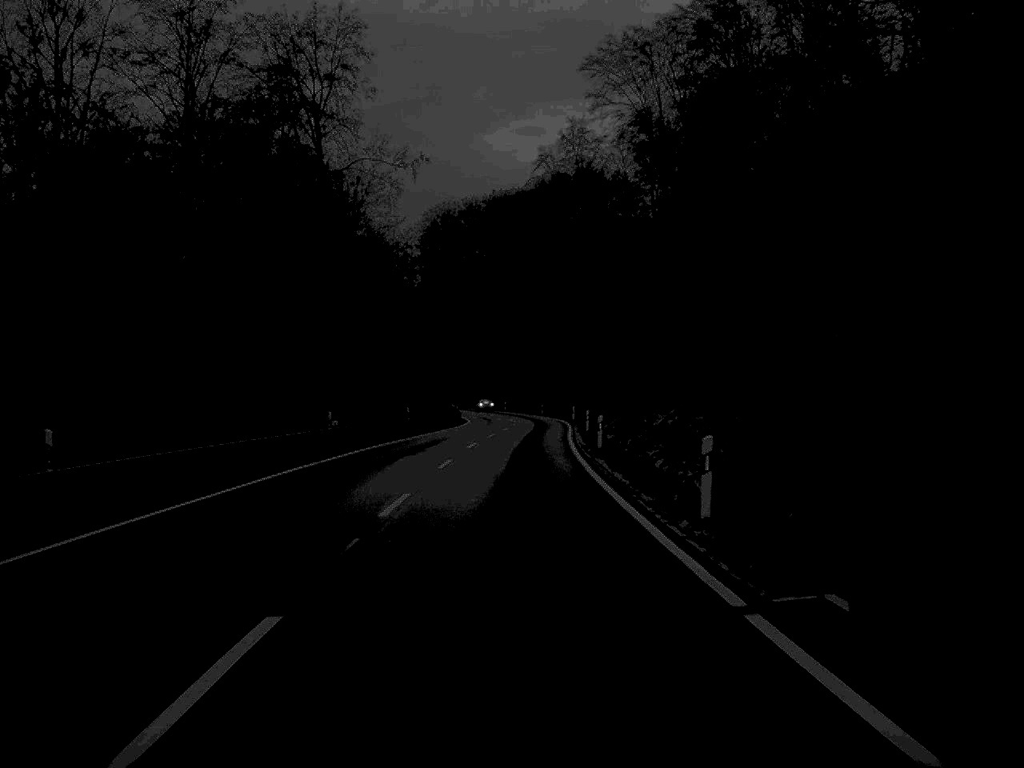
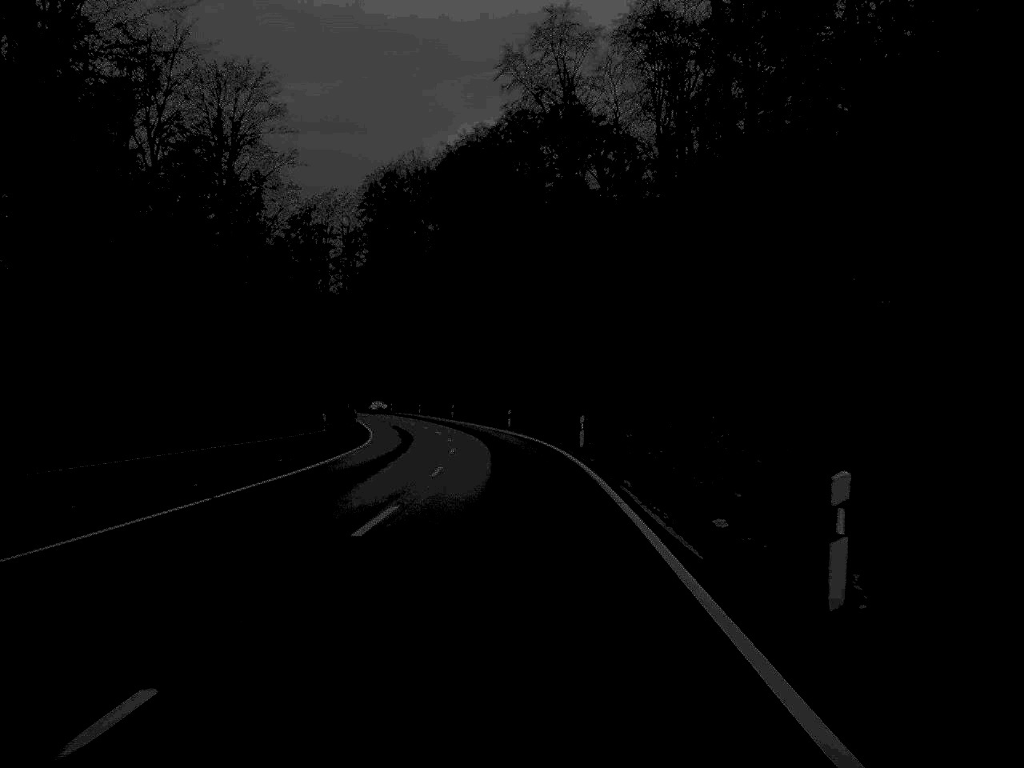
(+0.5, +50.1) m; +2°
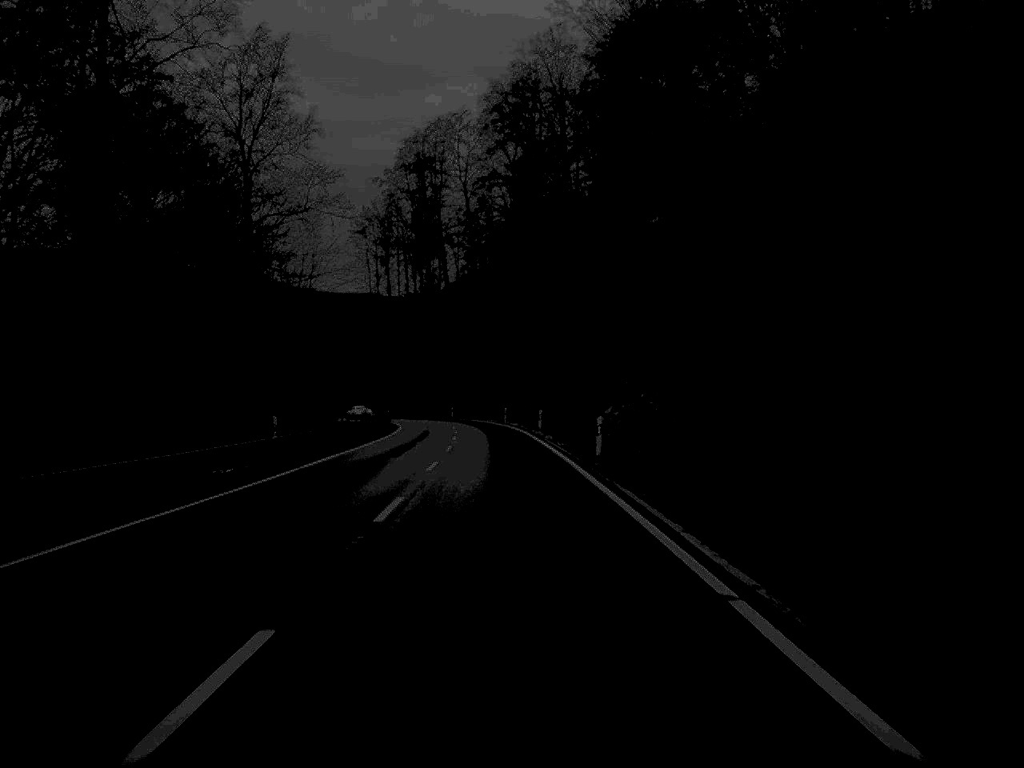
(-3.7, +69.9) m; -8°
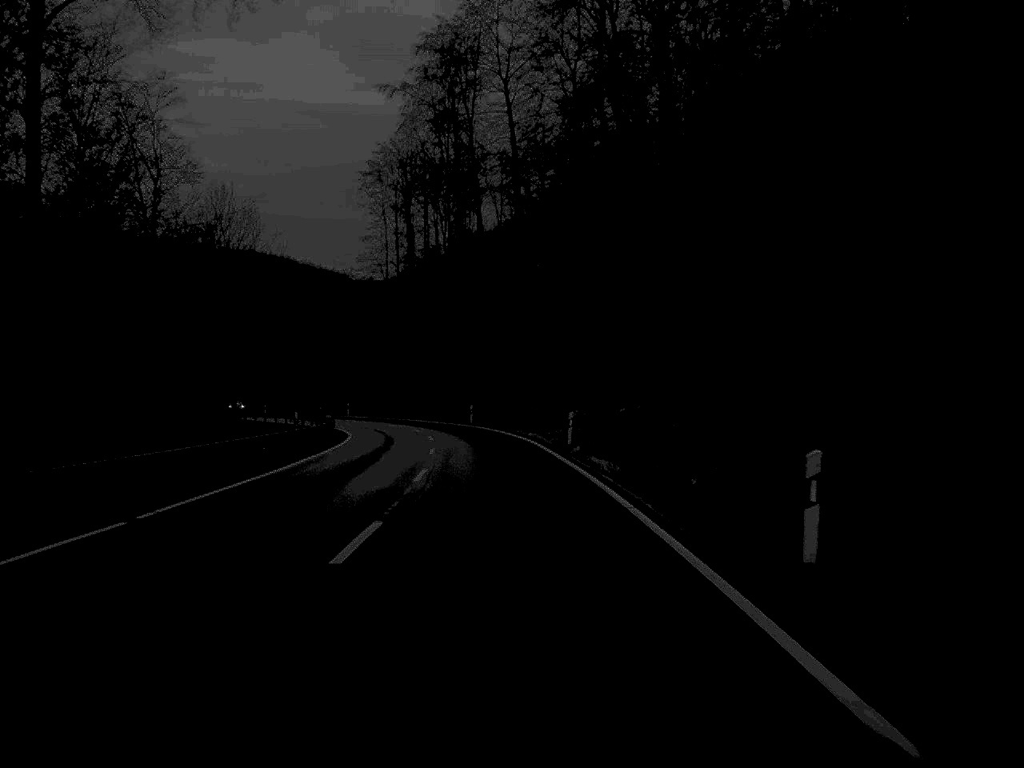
(-1.2, +52.4) m; -2°
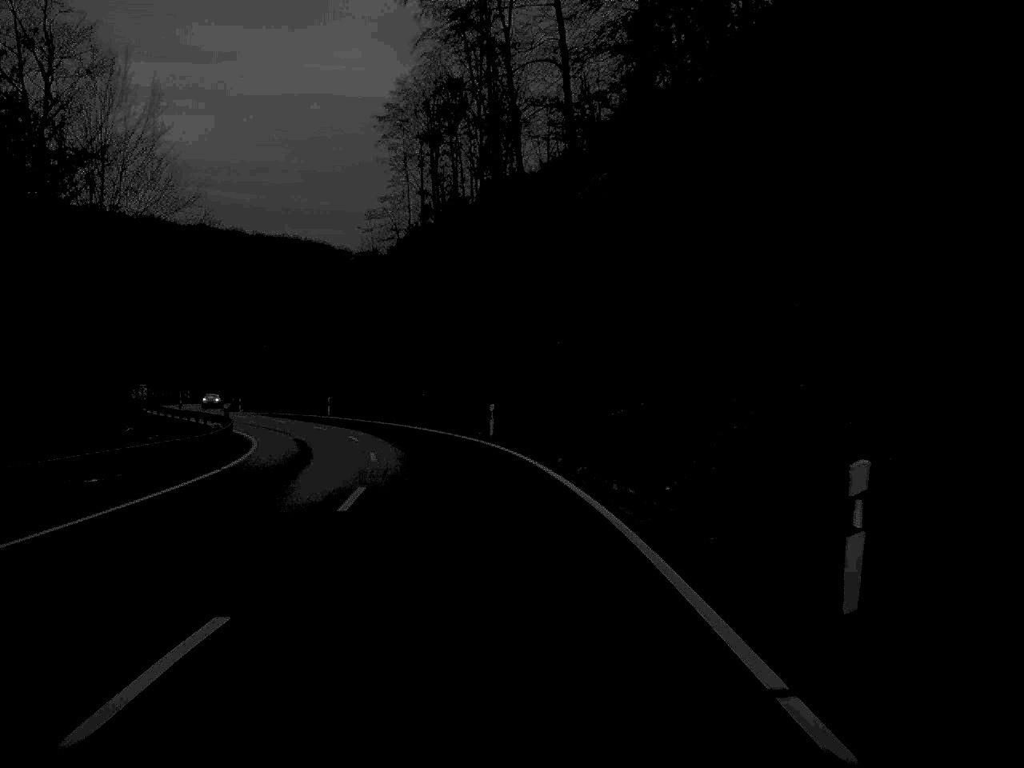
(-0.5, +30.8) m; -2°
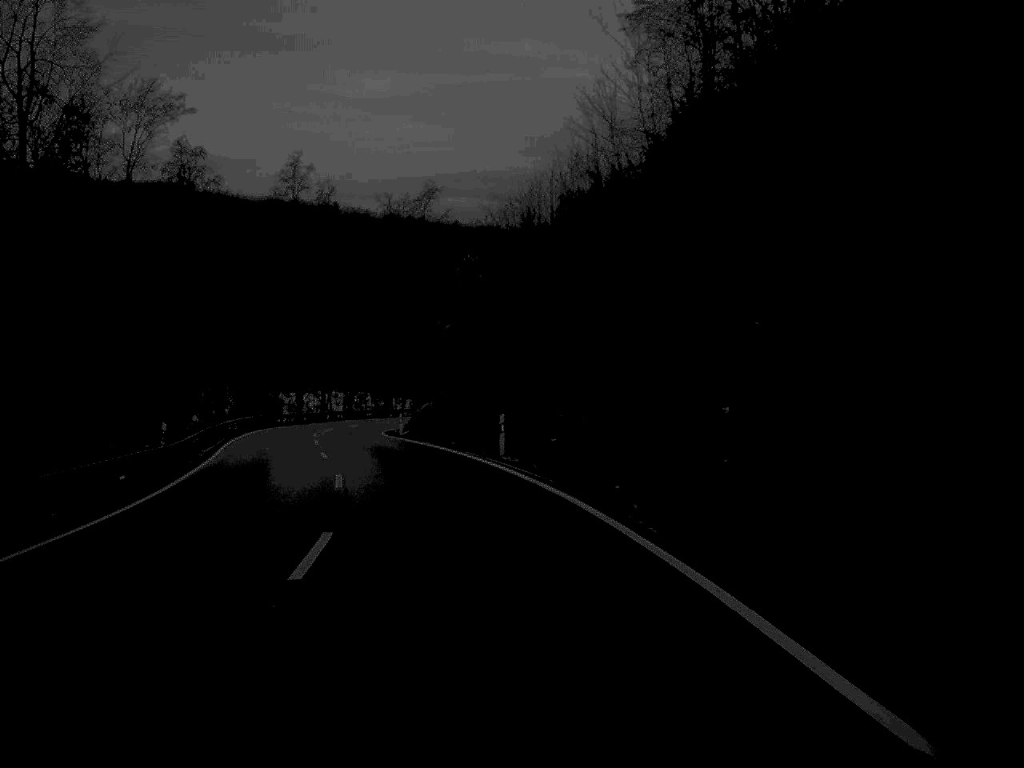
(-3.9, +41.2) m; -13°
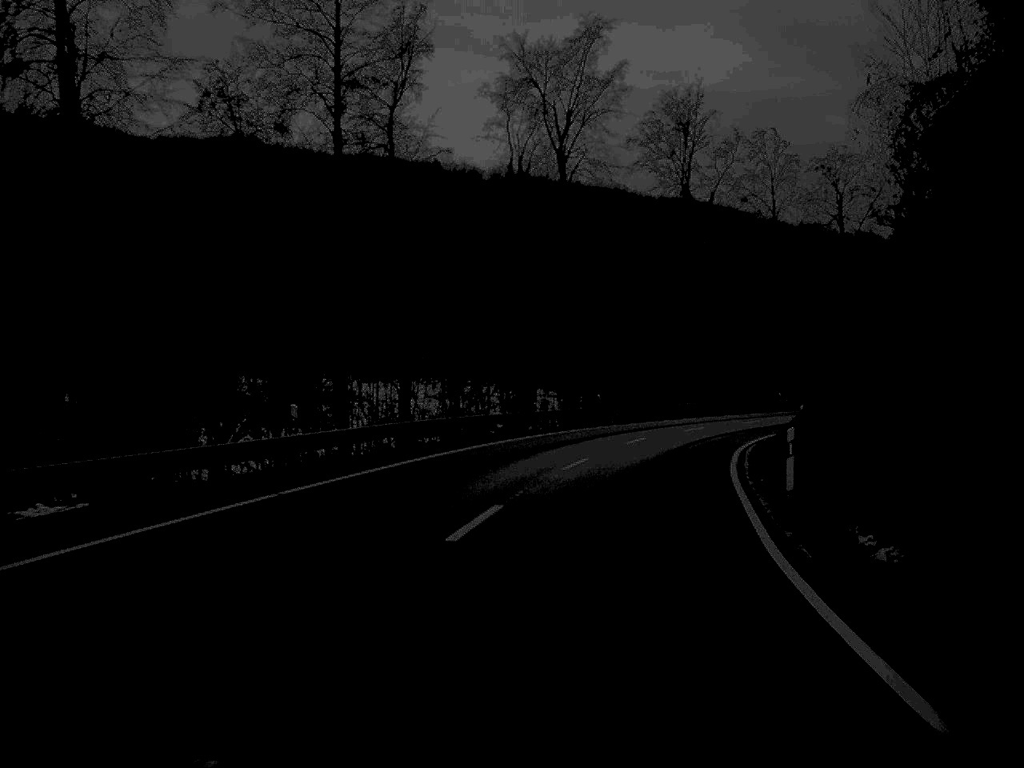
(-8.8, +69.0) m; -3°
